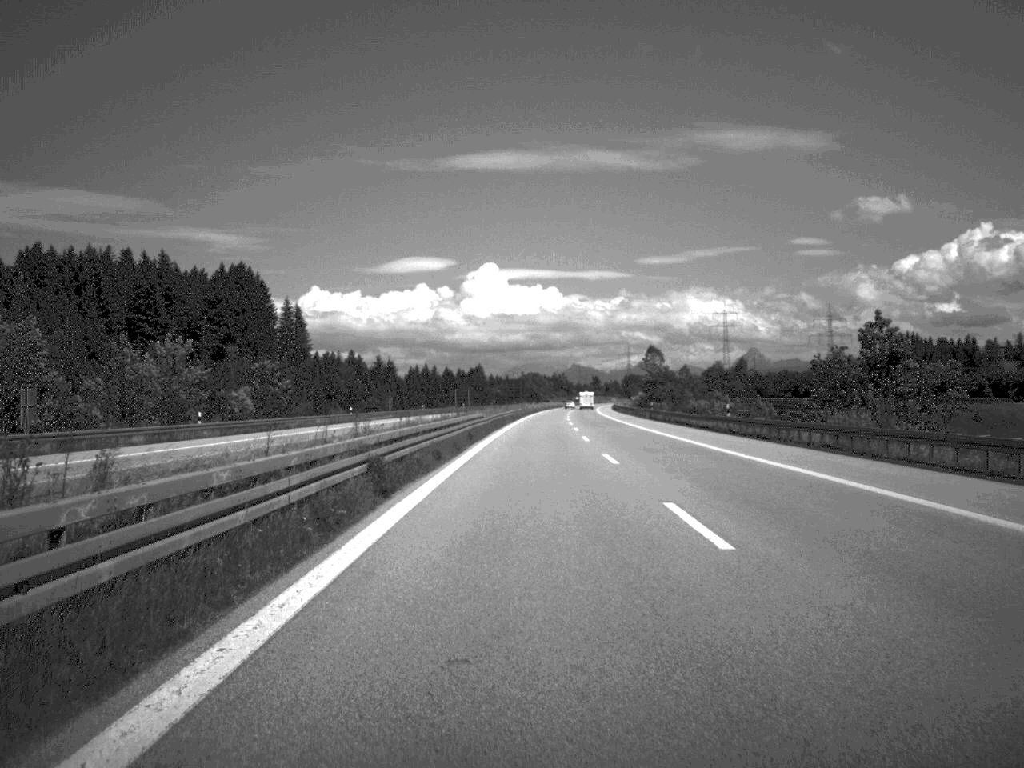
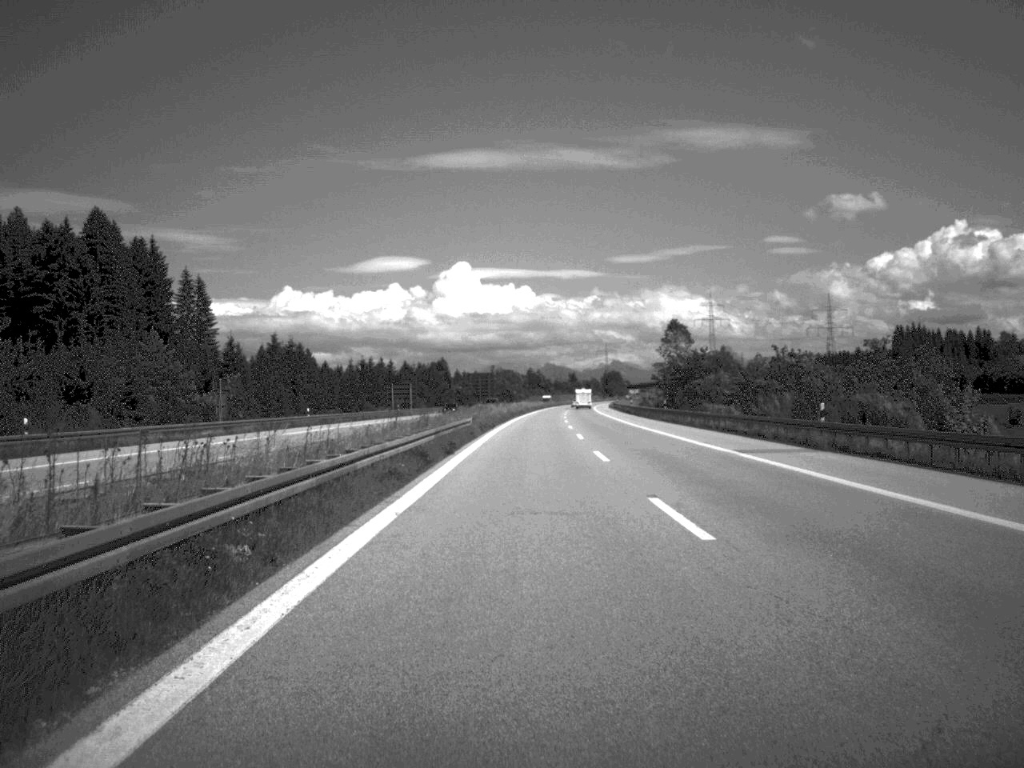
(+0.7, +70.3) m; +1°
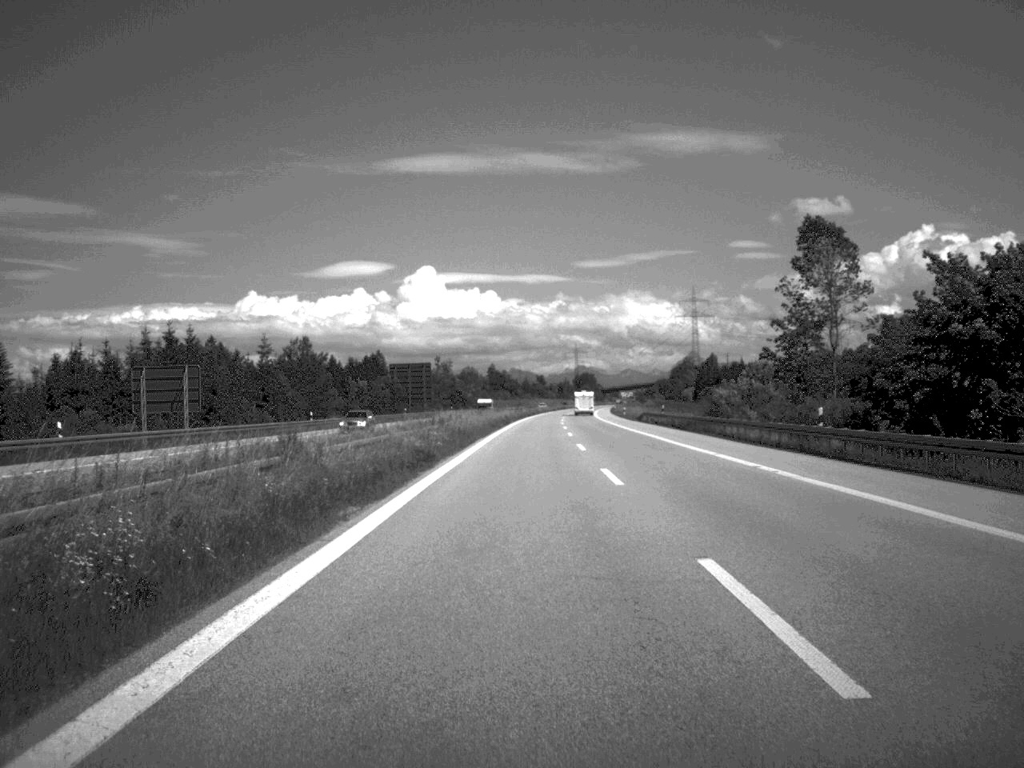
(+1.1, +96.1) m; +1°
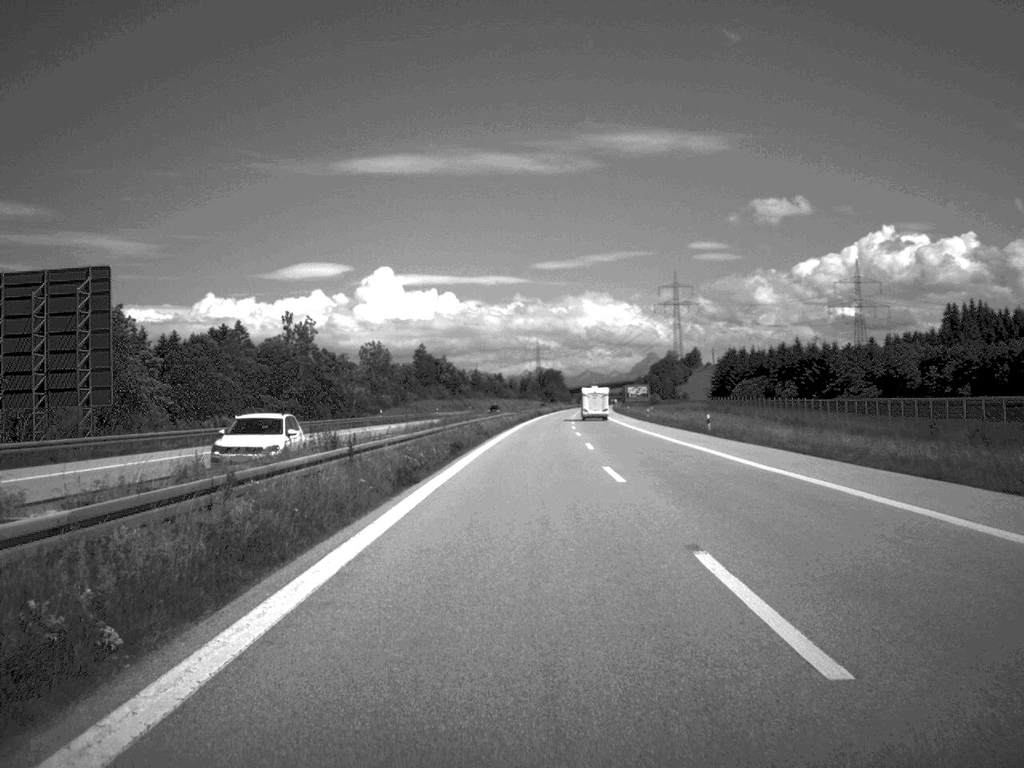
(+1.7, +123.4) m; +2°
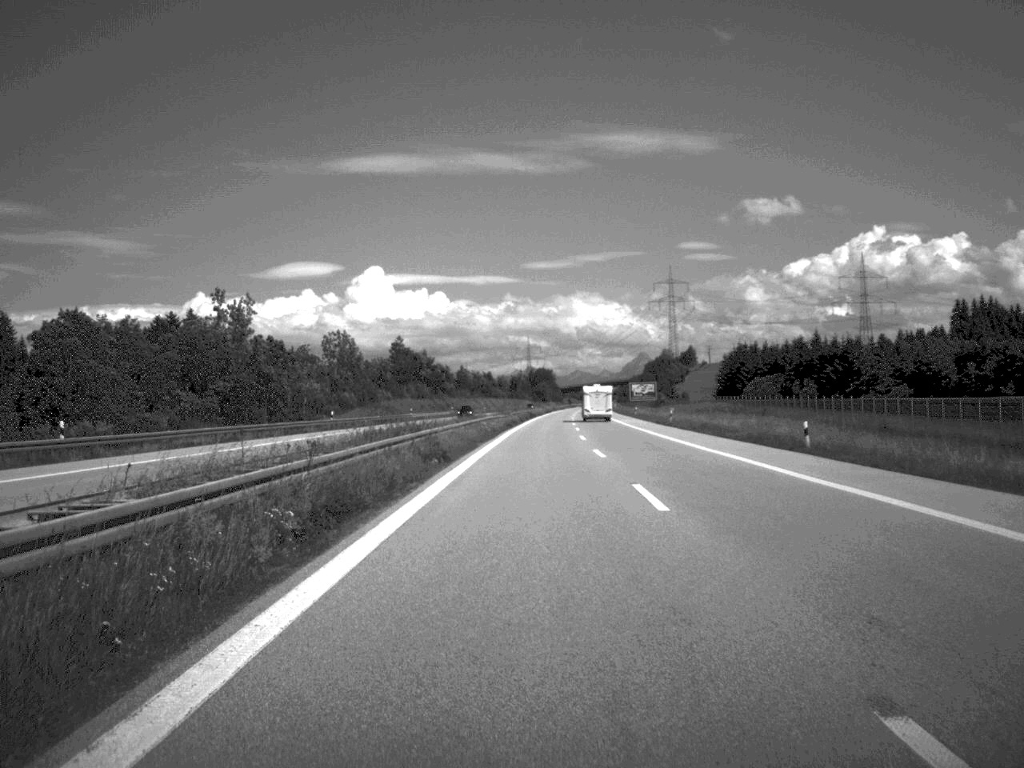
(+0.1, +24.5) m; 0°
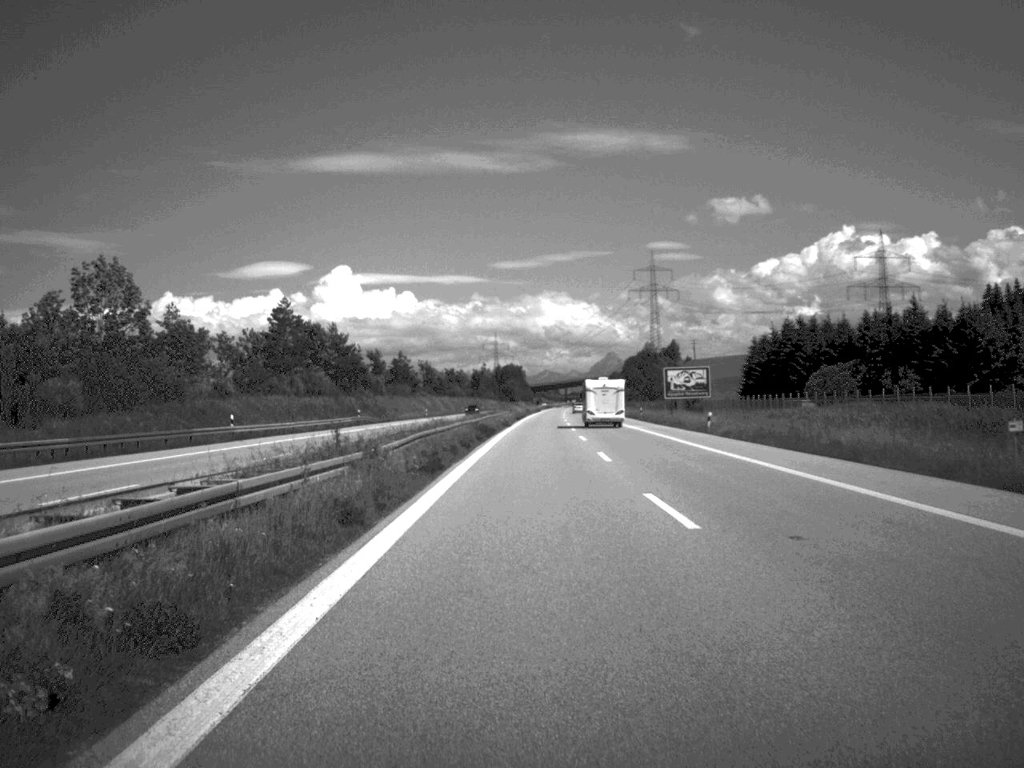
(+0.9, +73.8) m; +1°
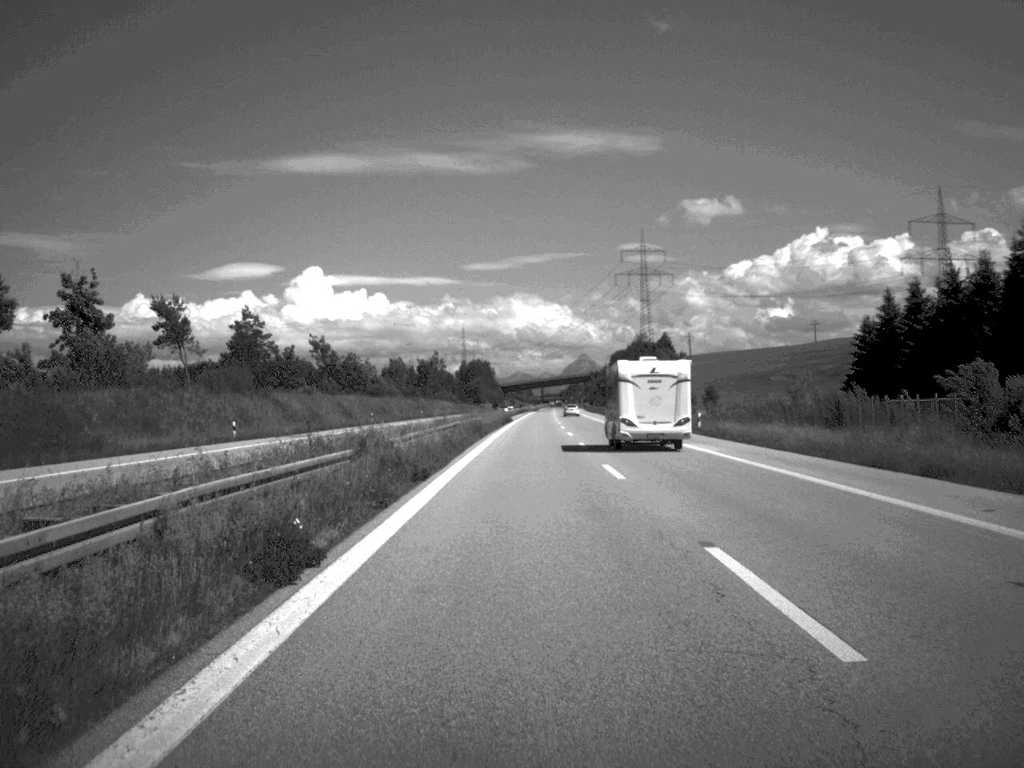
(+1.0, +96.4) m; +1°
